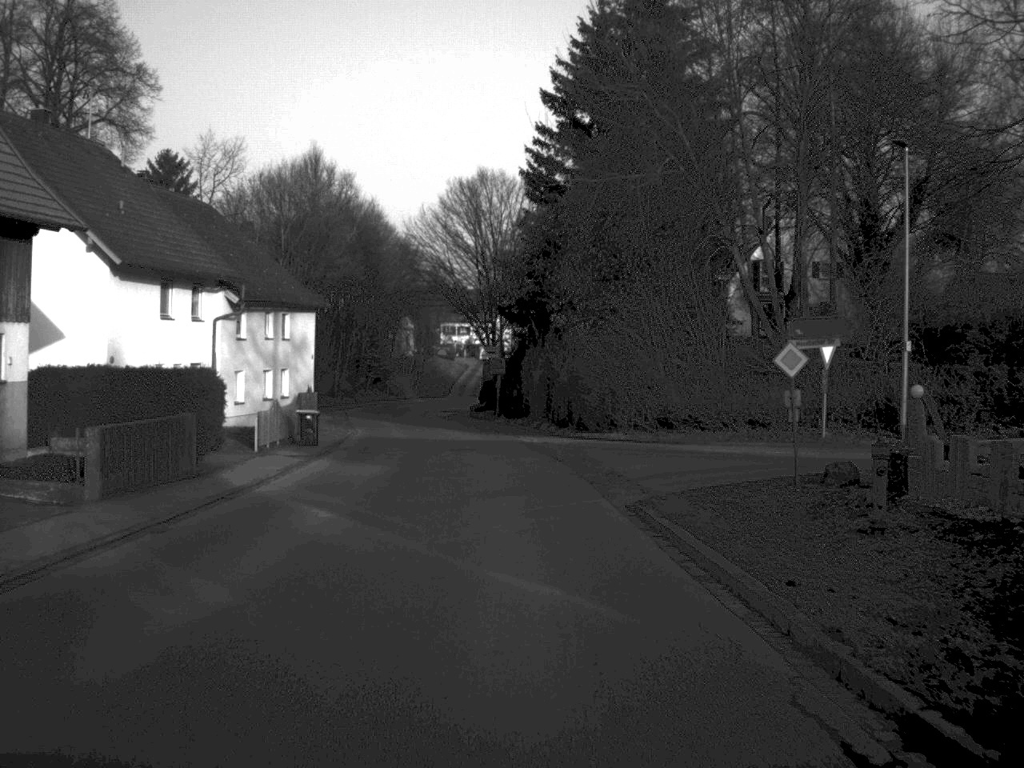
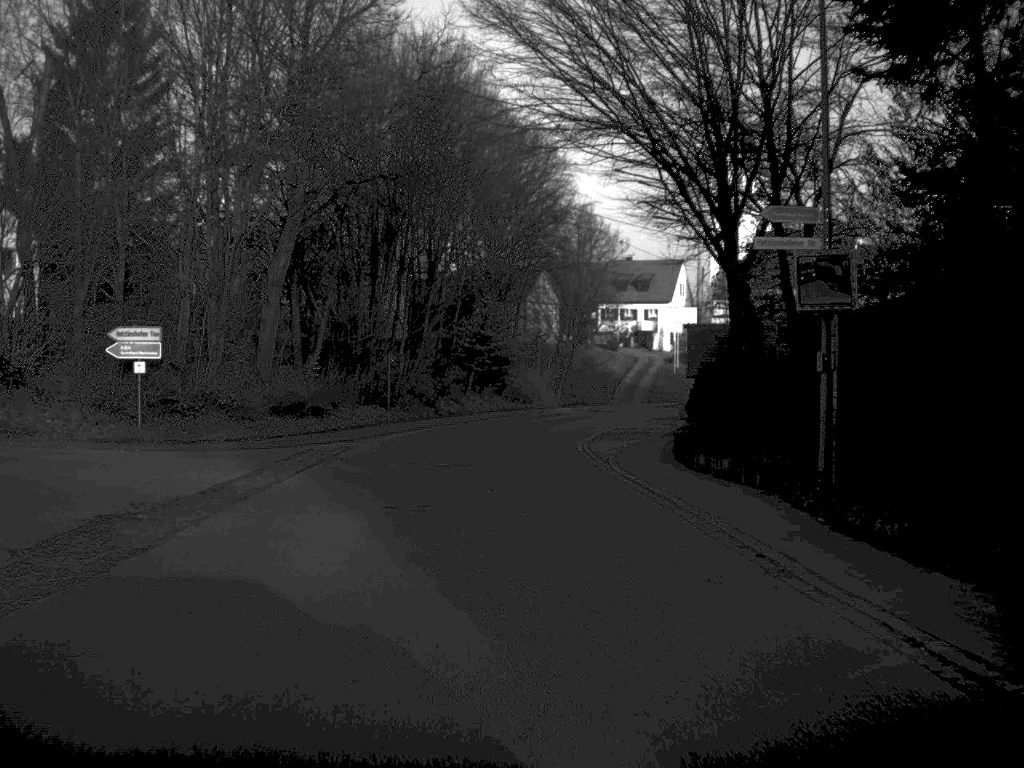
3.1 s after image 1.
(-2.9, +49.0) m; -7°
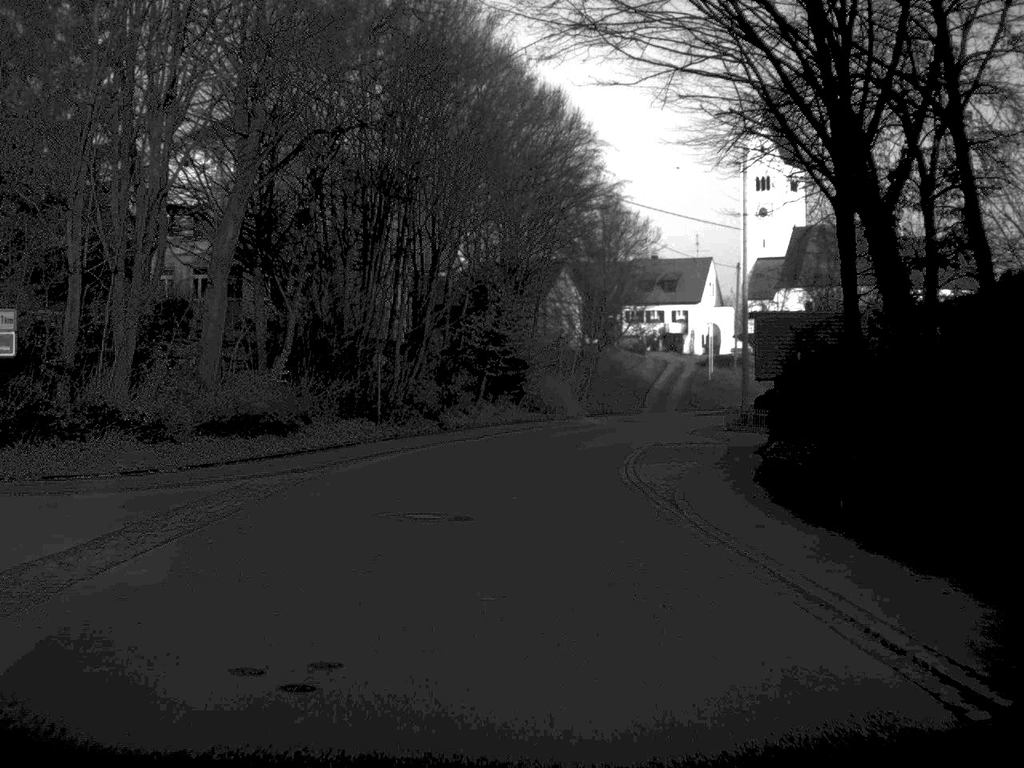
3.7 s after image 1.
(-0.1, +9.4) m; -1°
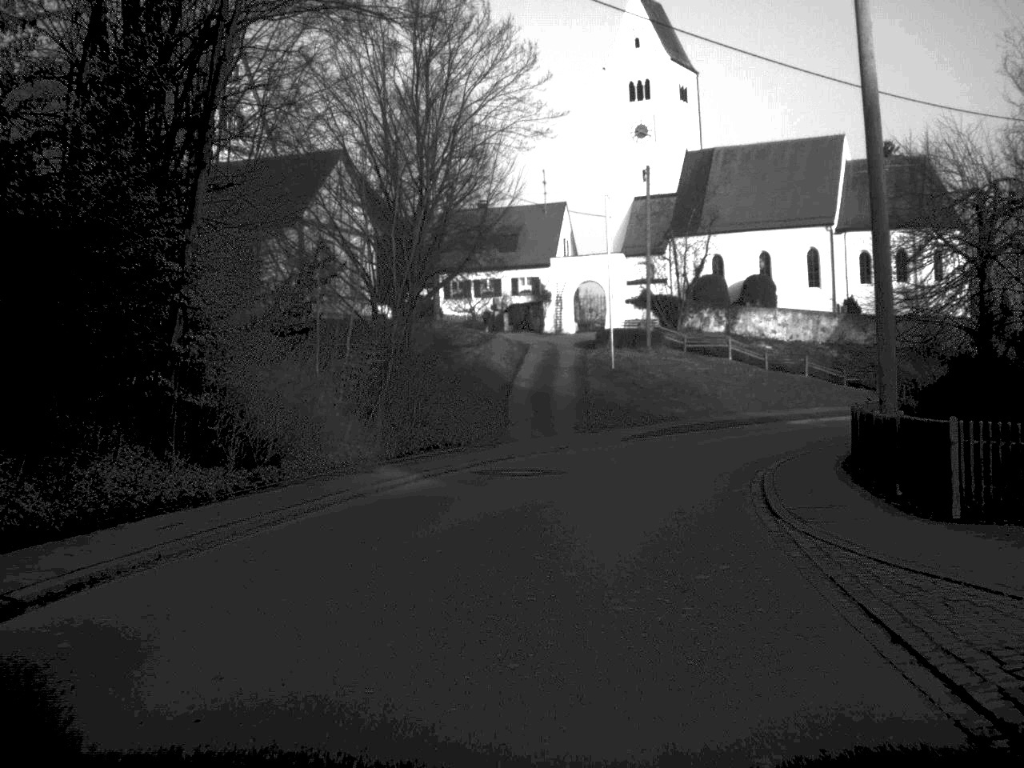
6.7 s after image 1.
(+2.2, +43.8) m; +9°
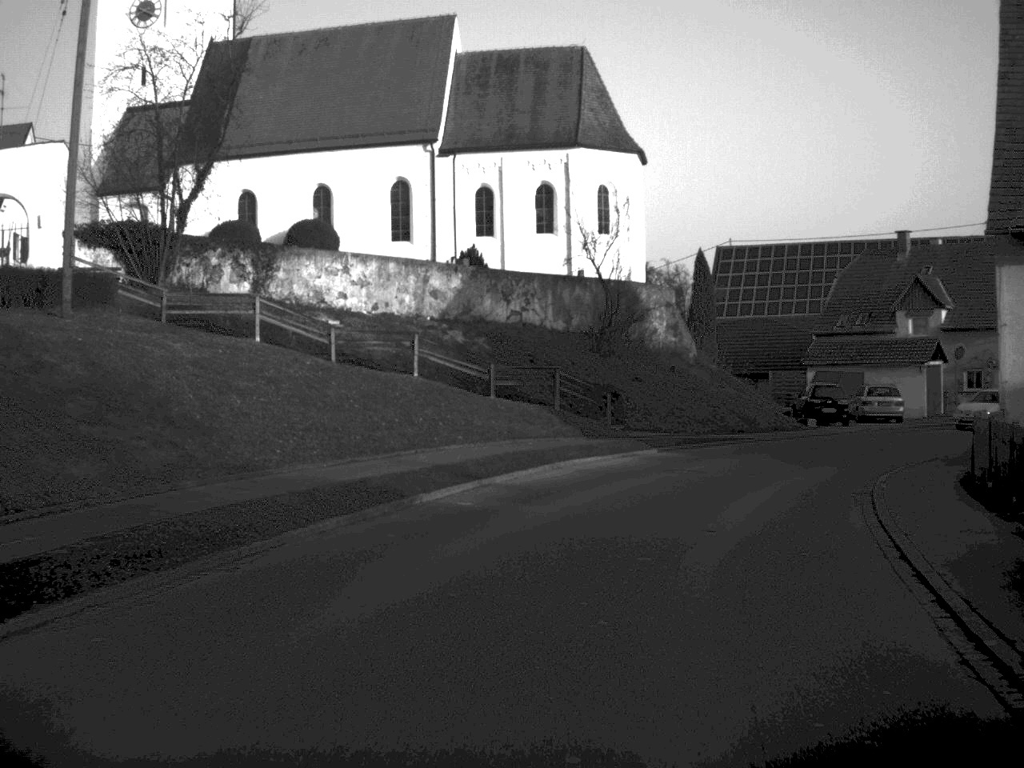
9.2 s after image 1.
(+5.2, +32.9) m; +21°
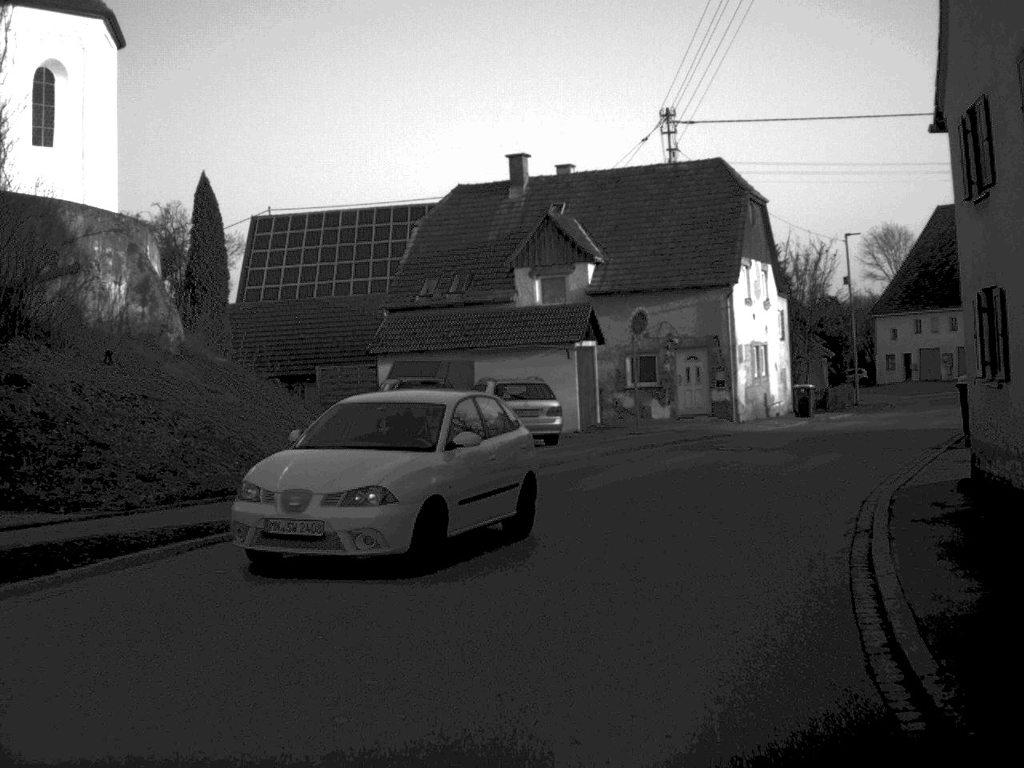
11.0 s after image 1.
(+3.9, +21.5) m; +20°
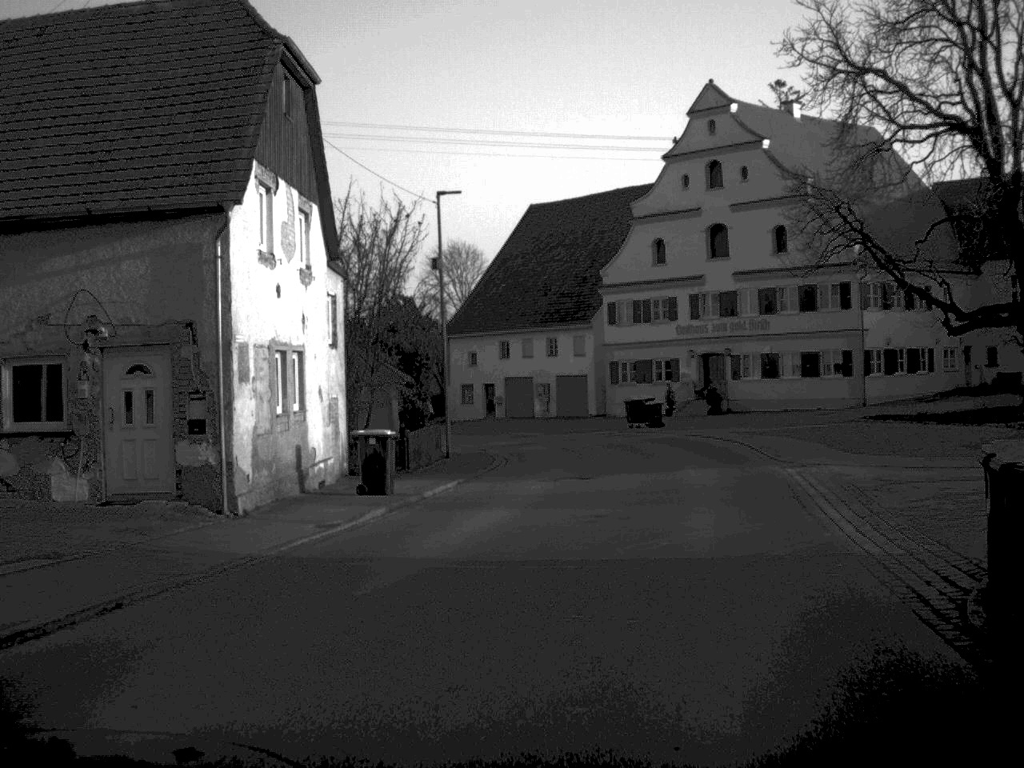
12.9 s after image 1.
(+3.6, +20.2) m; +20°
